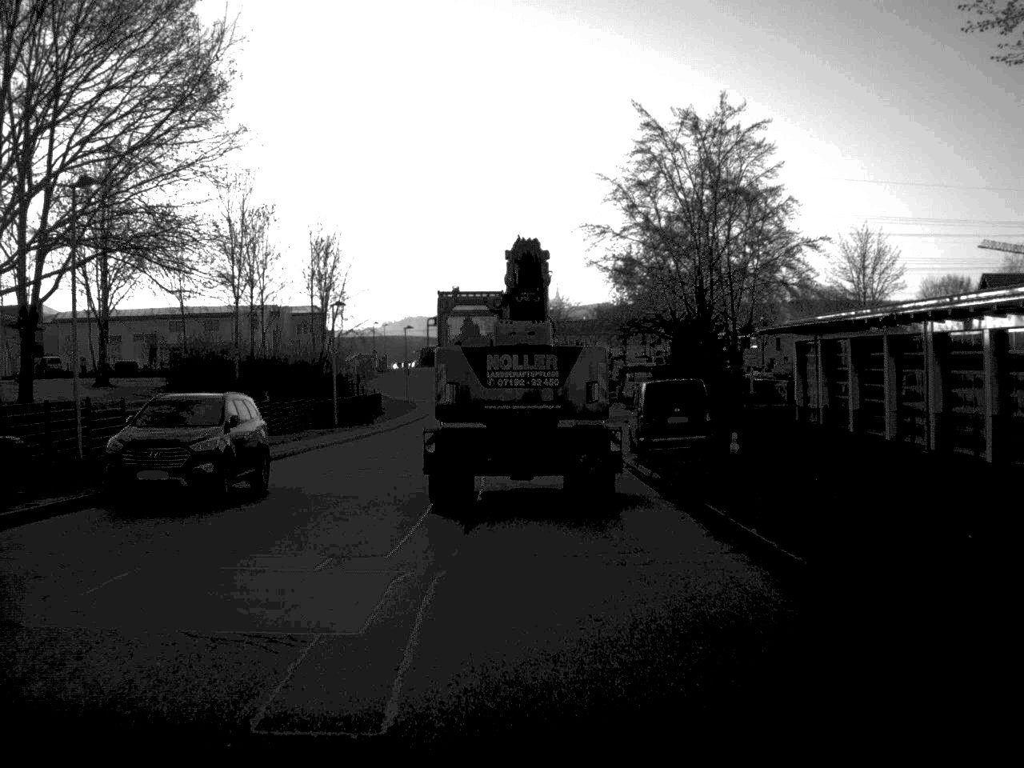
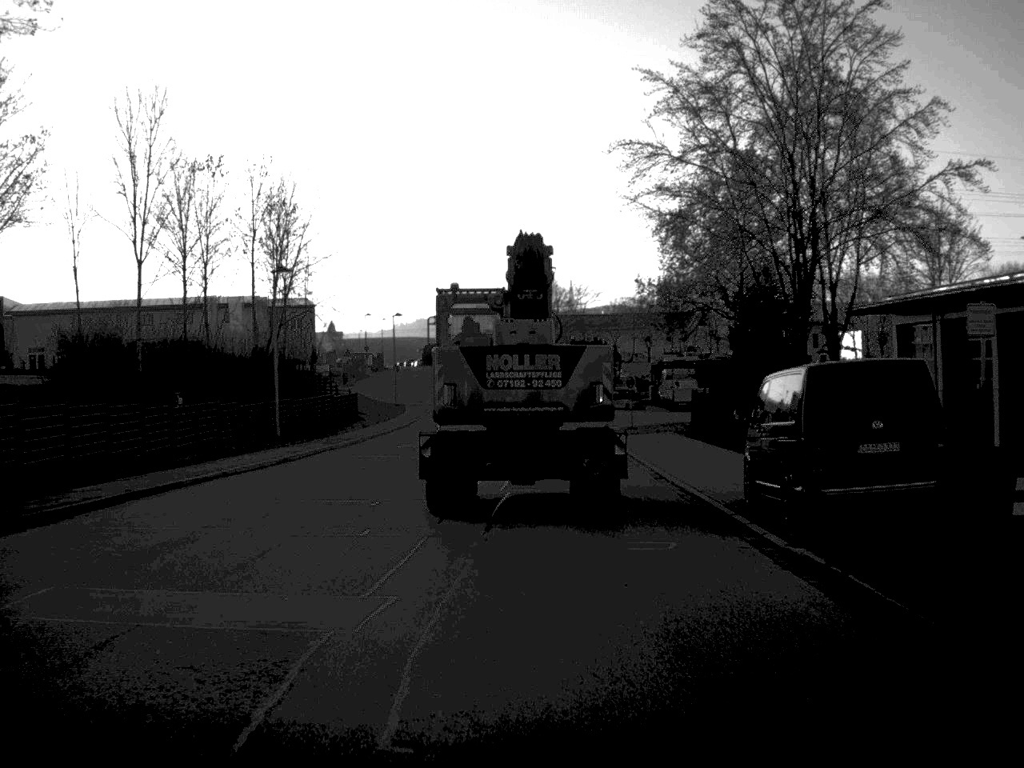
(-0.1, +17.3) m; -1°
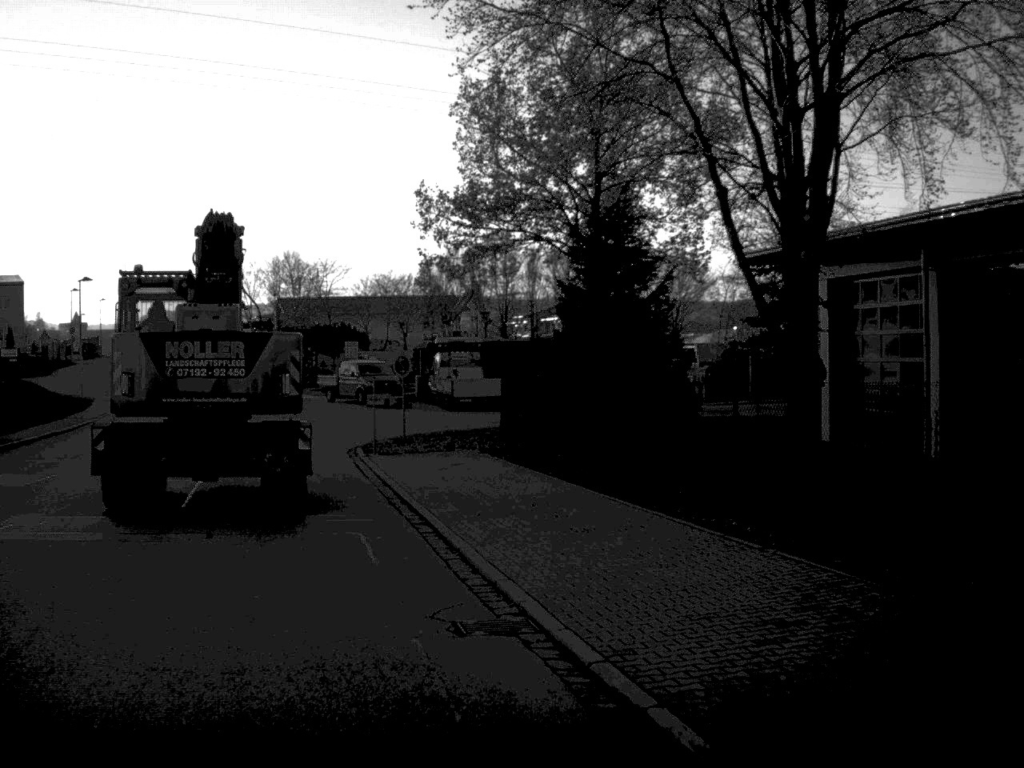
(+0.7, +20.1) m; +12°
